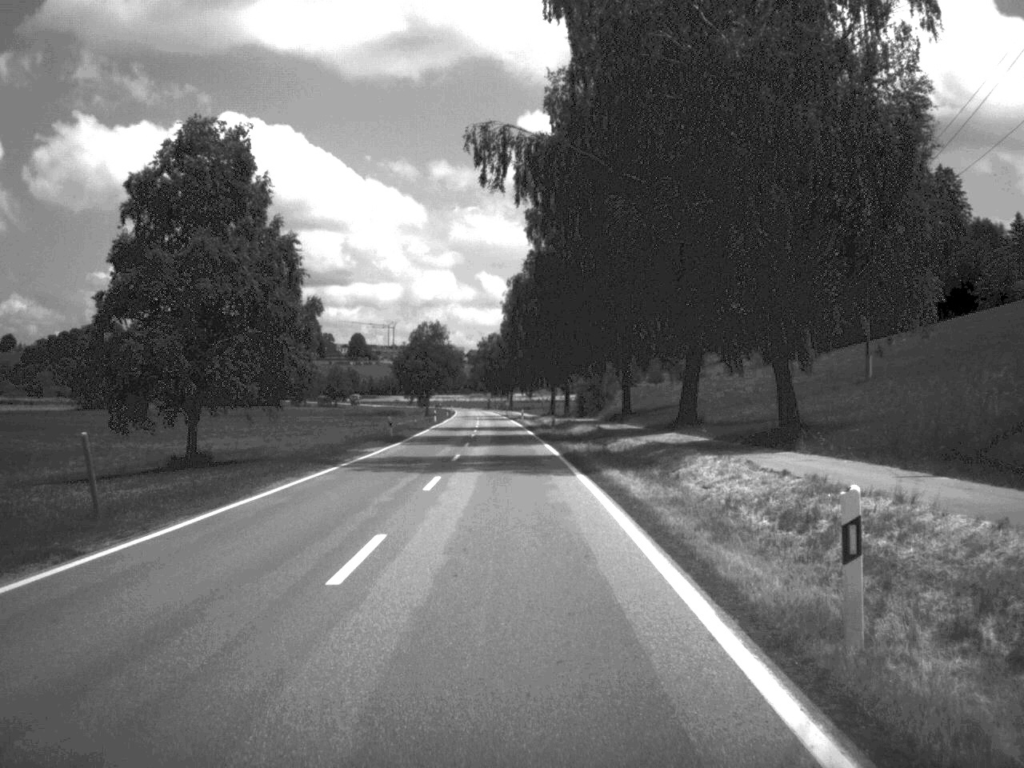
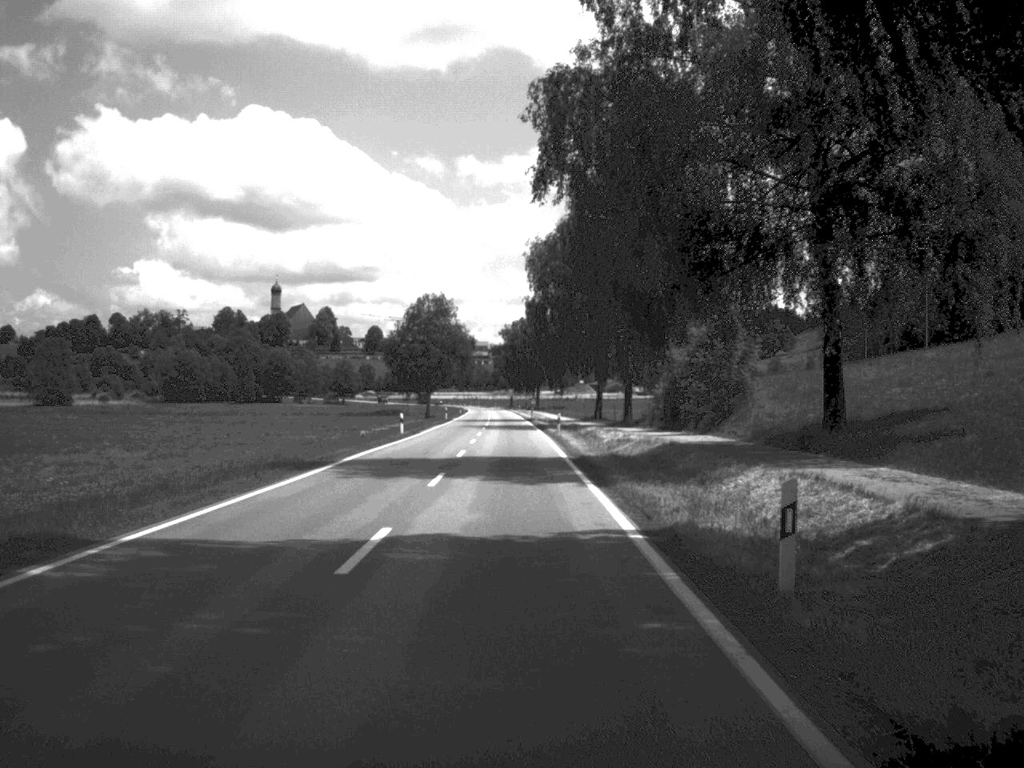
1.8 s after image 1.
(-0.6, +47.0) m; -1°
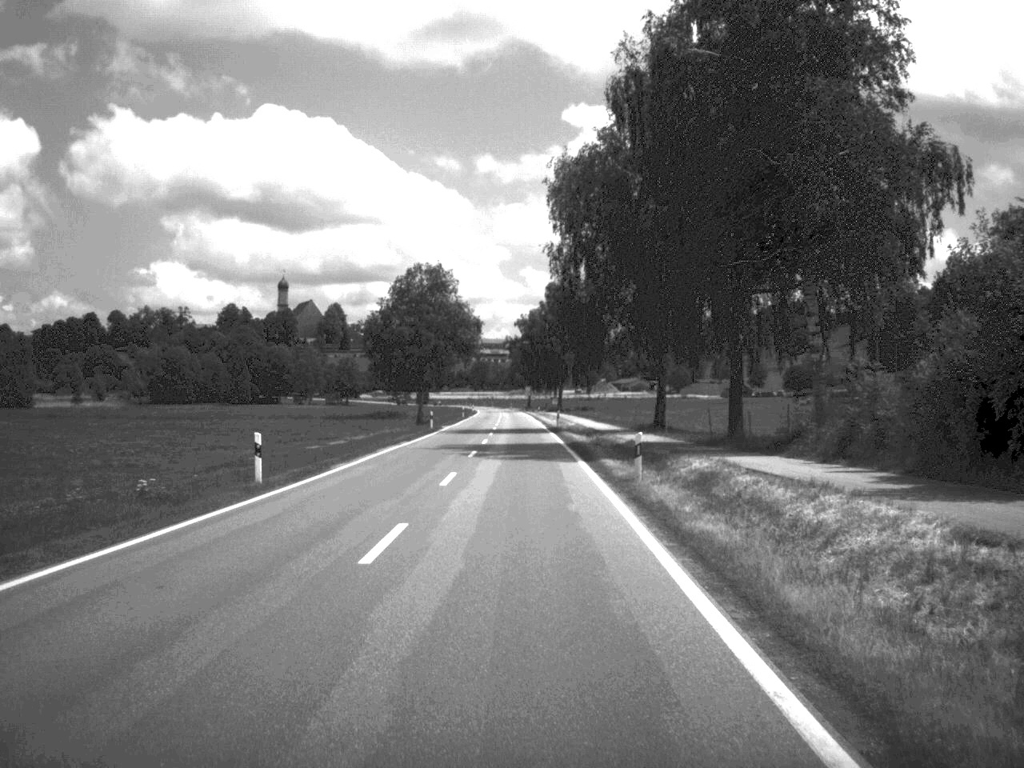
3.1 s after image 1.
(-0.3, +34.6) m; -1°
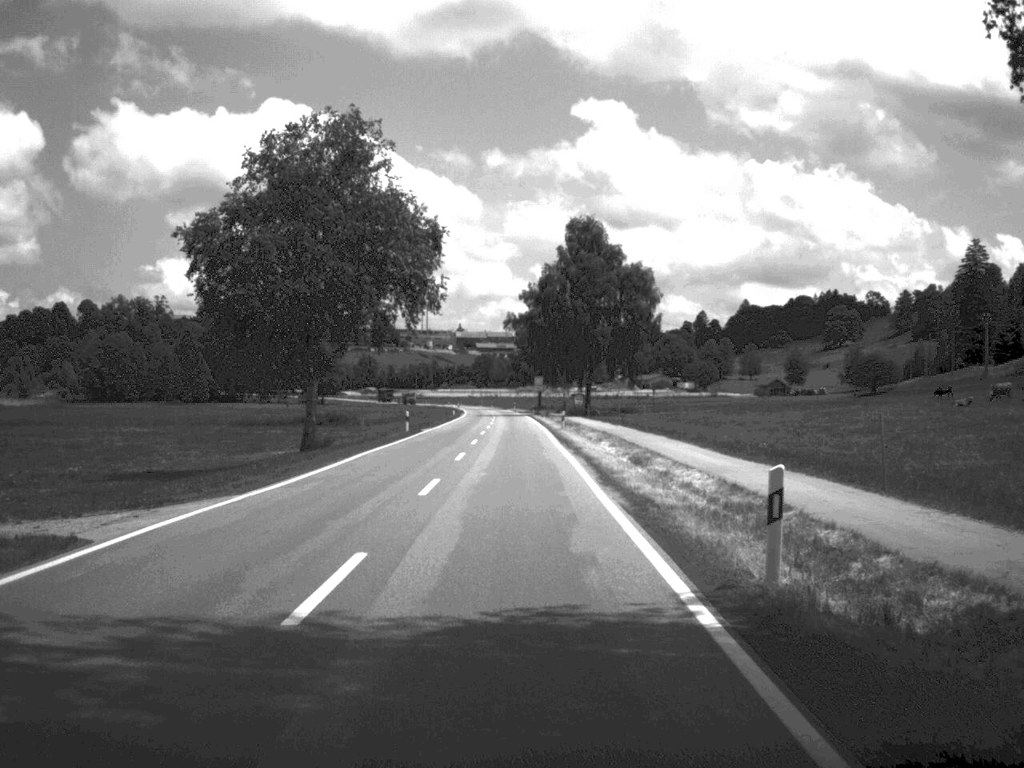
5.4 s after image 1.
(-0.2, +62.7) m; -1°
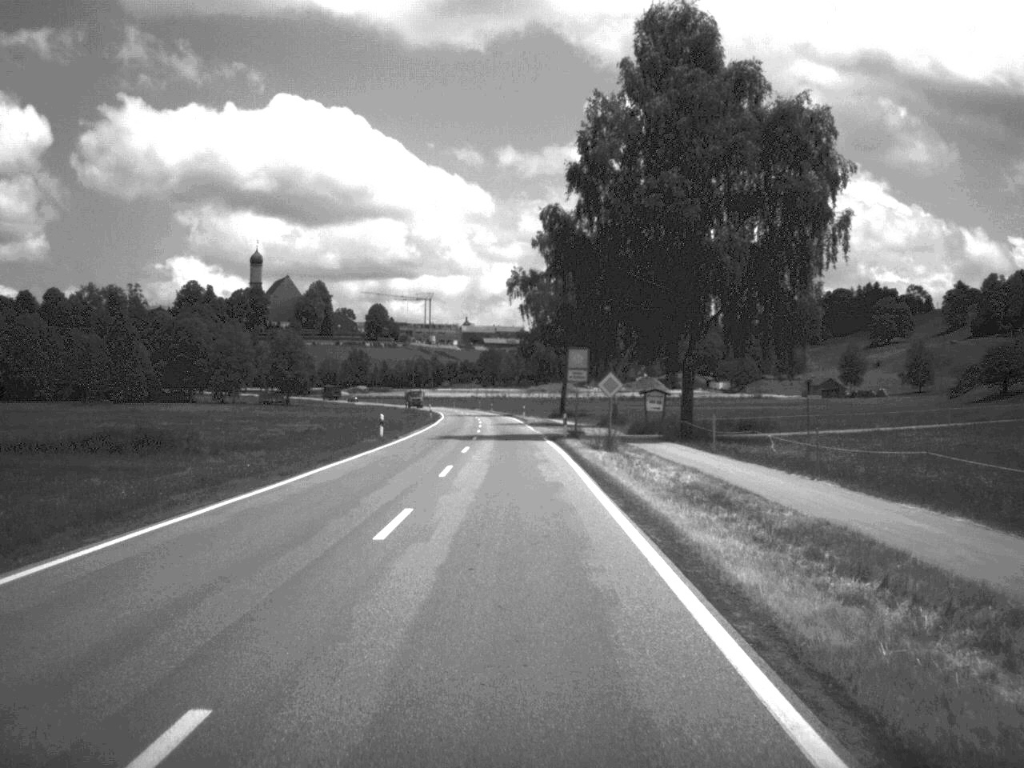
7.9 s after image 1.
(-0.5, +65.7) m; -1°
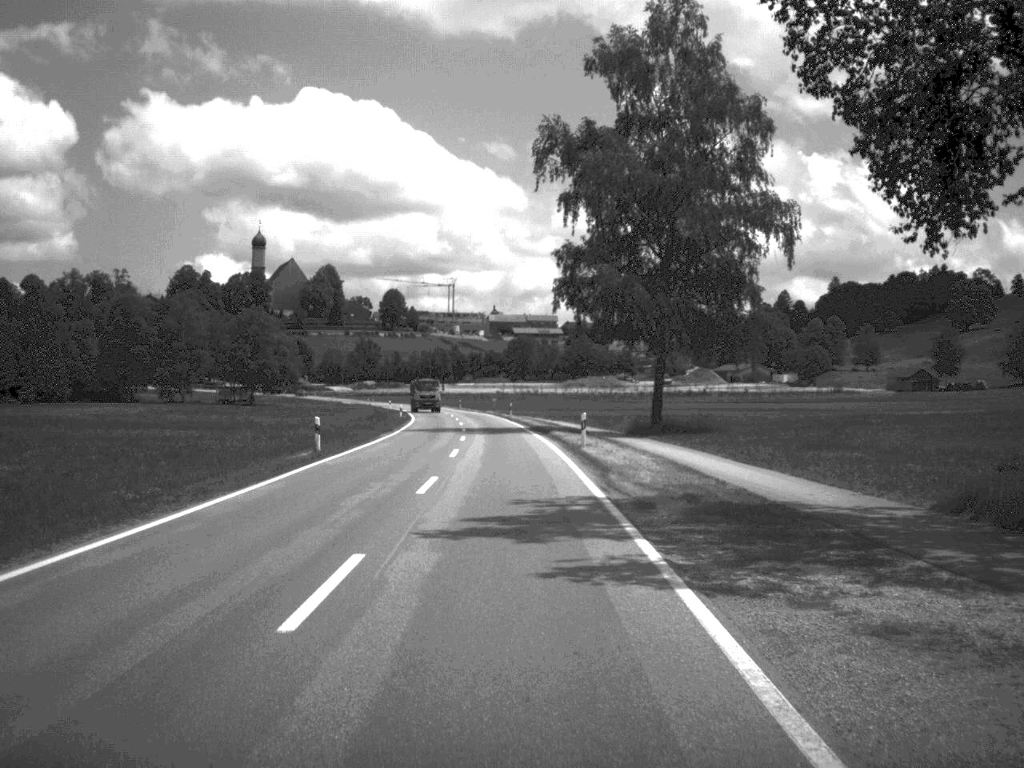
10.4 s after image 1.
(-0.9, +65.0) m; -2°
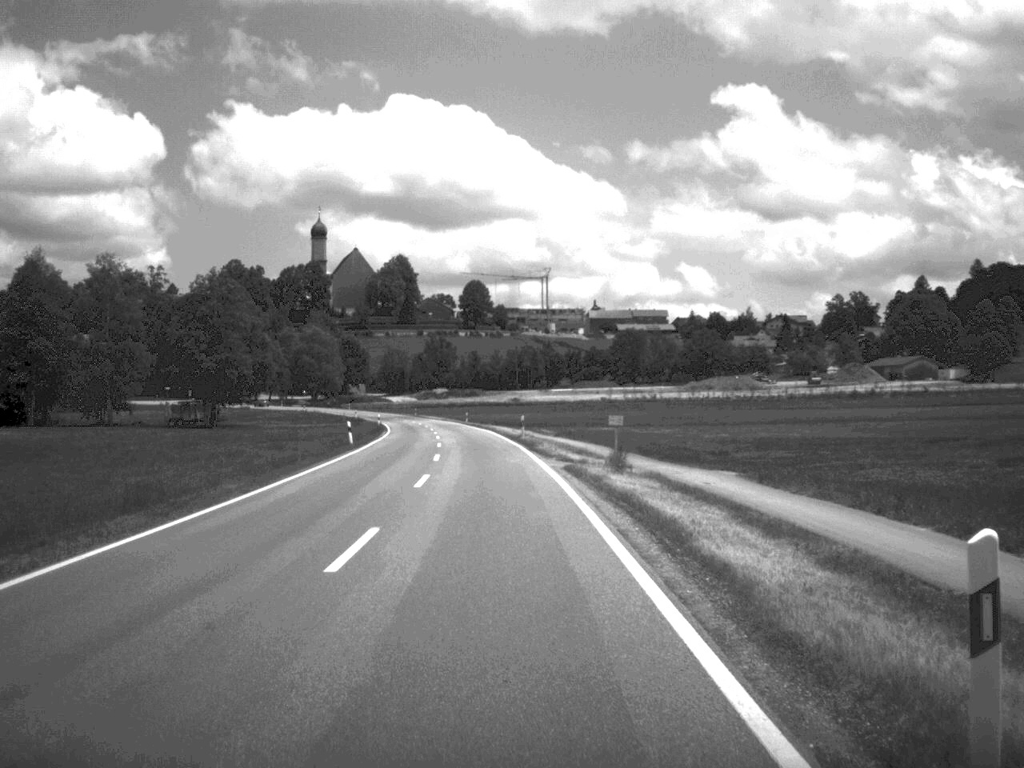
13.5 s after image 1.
(-2.6, +79.2) m; -5°
